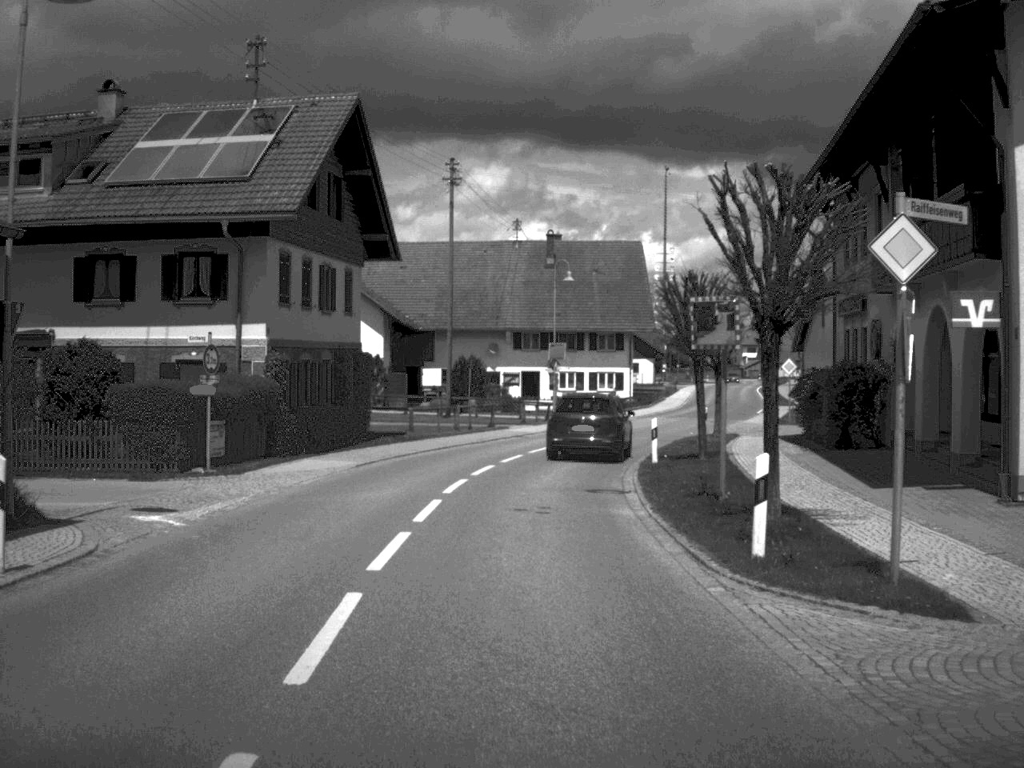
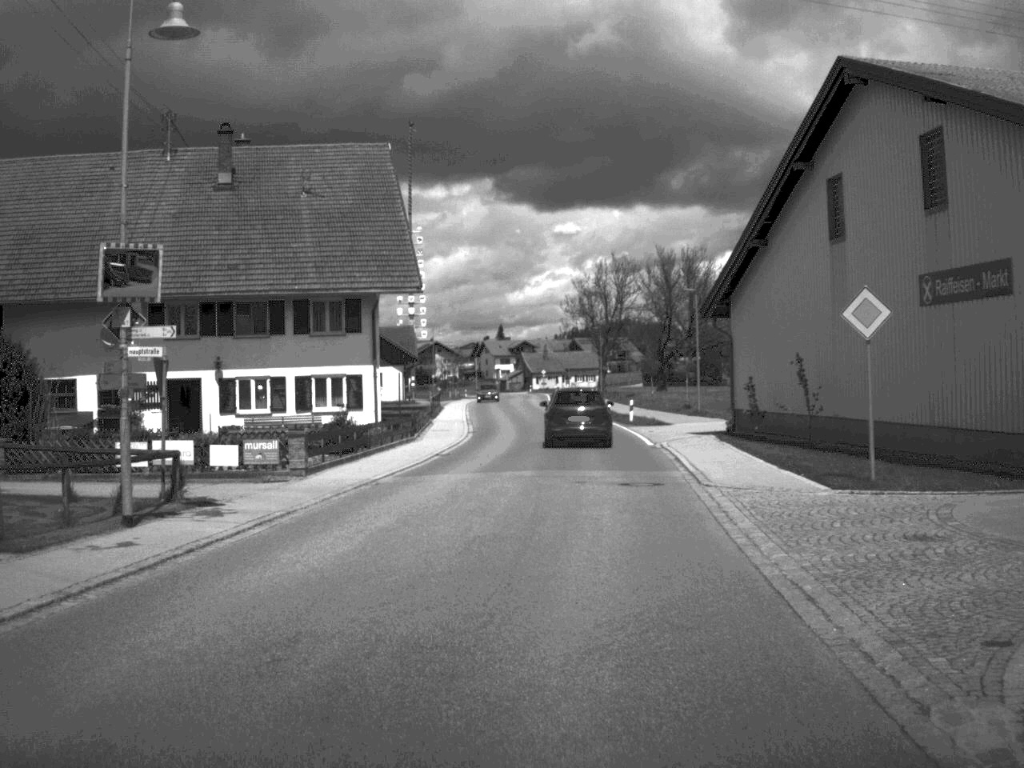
(+2.6, +39.7) m; +12°
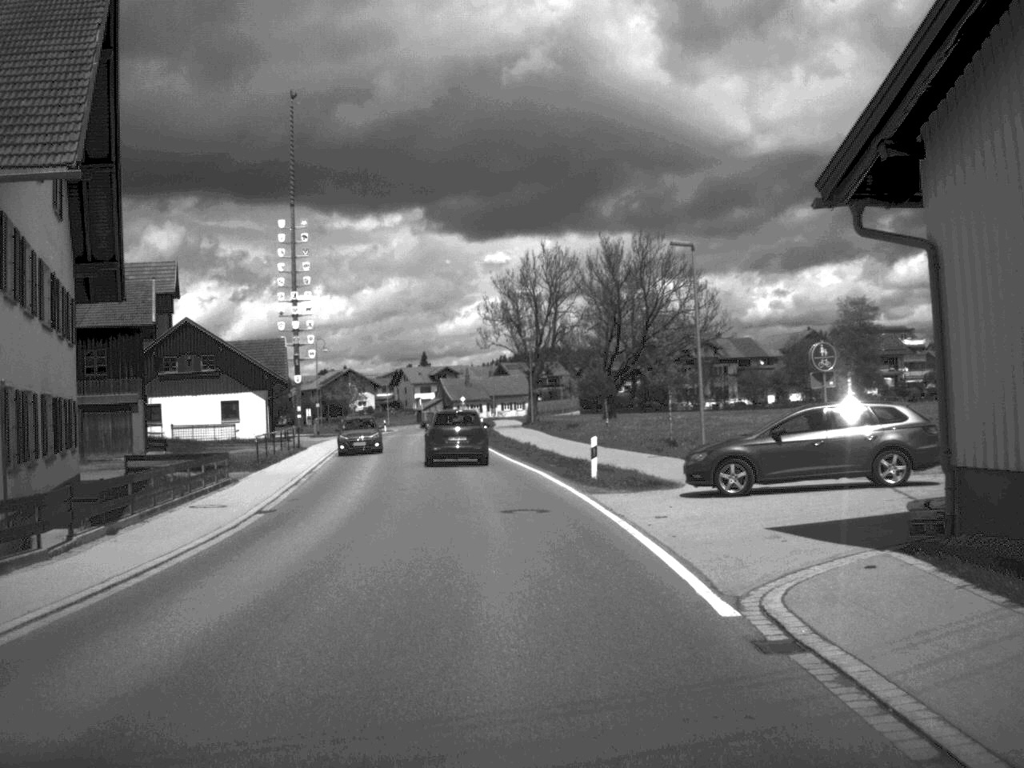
(+1.2, +25.8) m; +3°
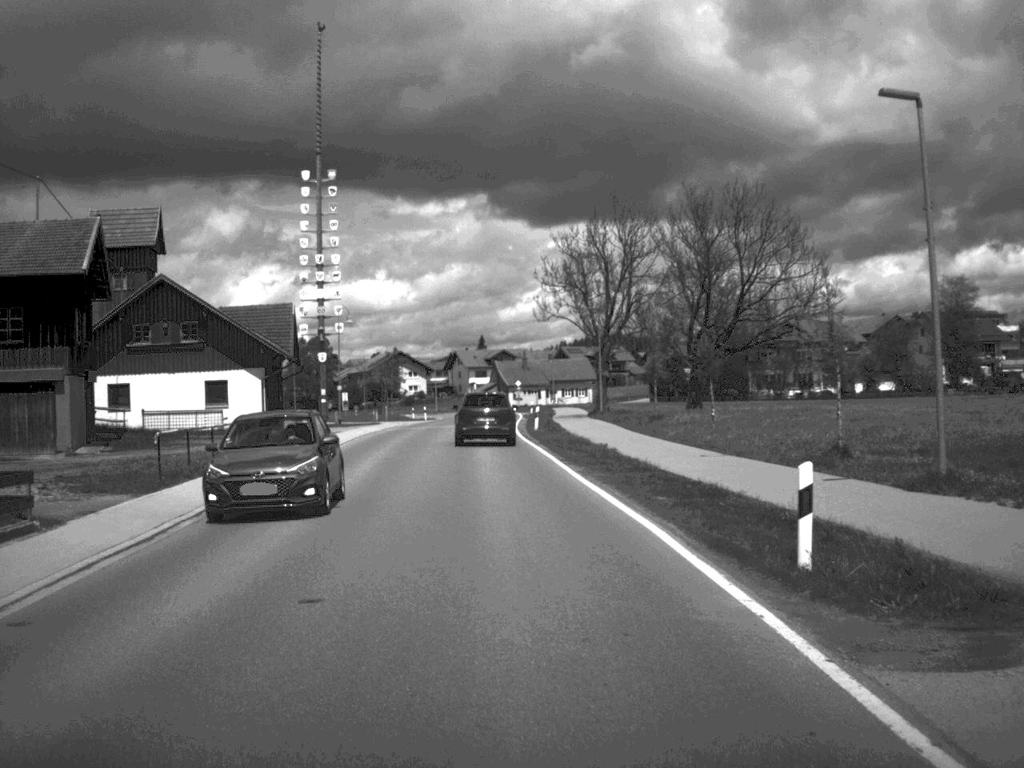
(-0.4, +16.6) m; -3°
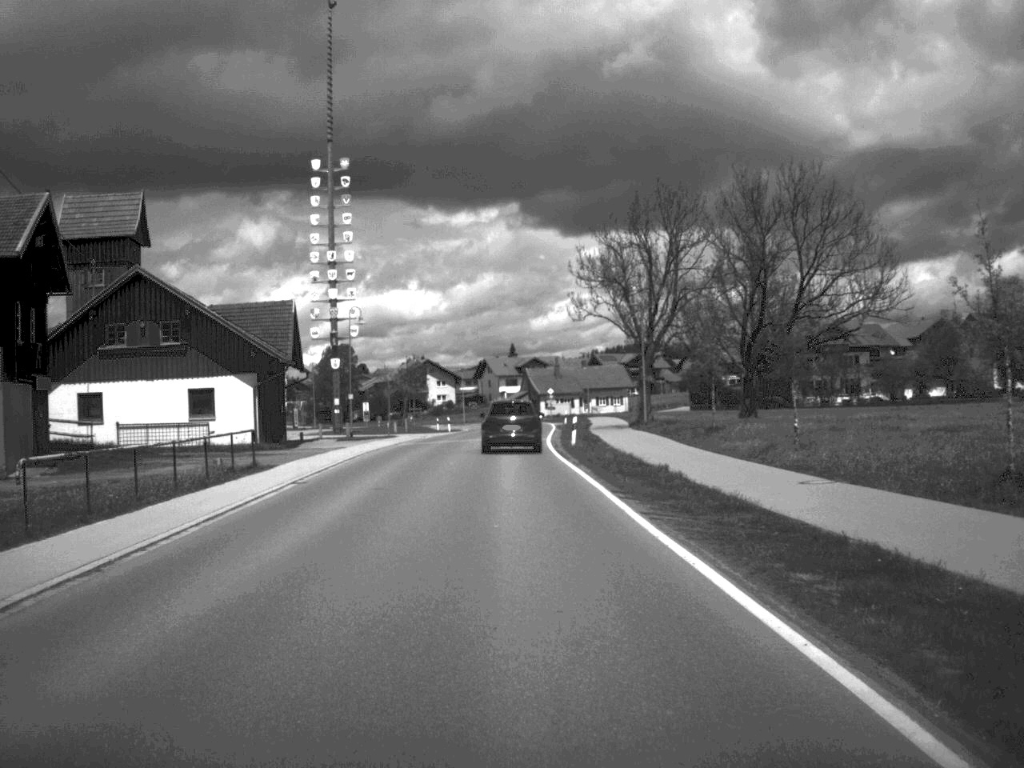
(-0.1, +8.2) m; -1°
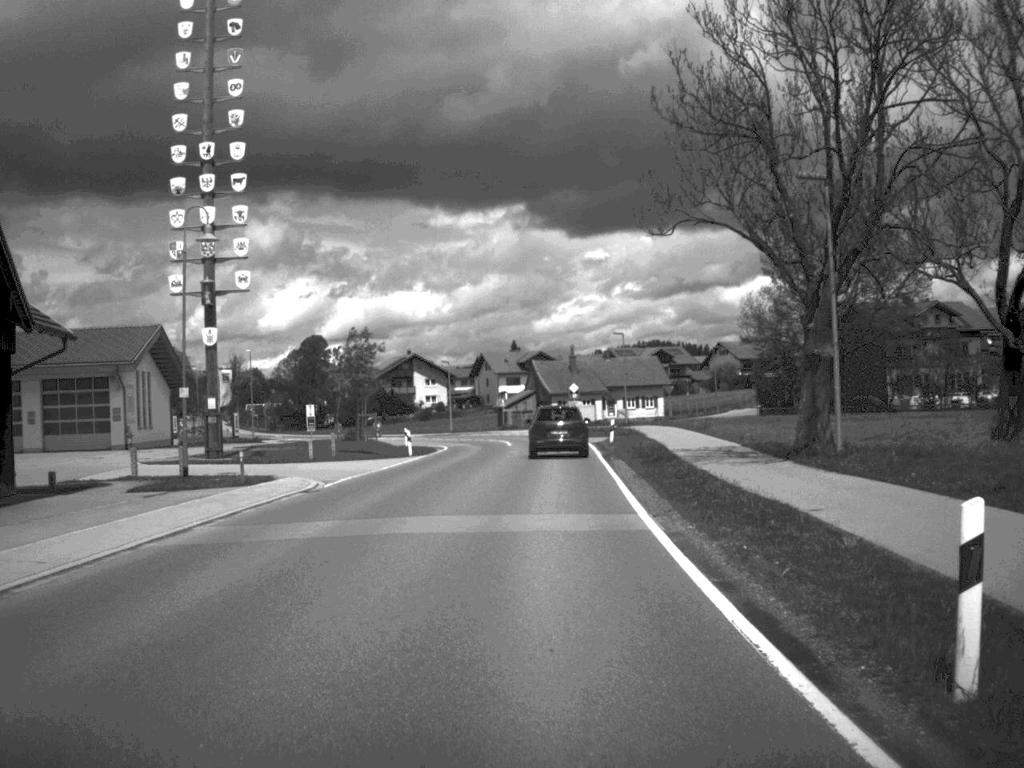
(-0.7, +36.2) m; 0°
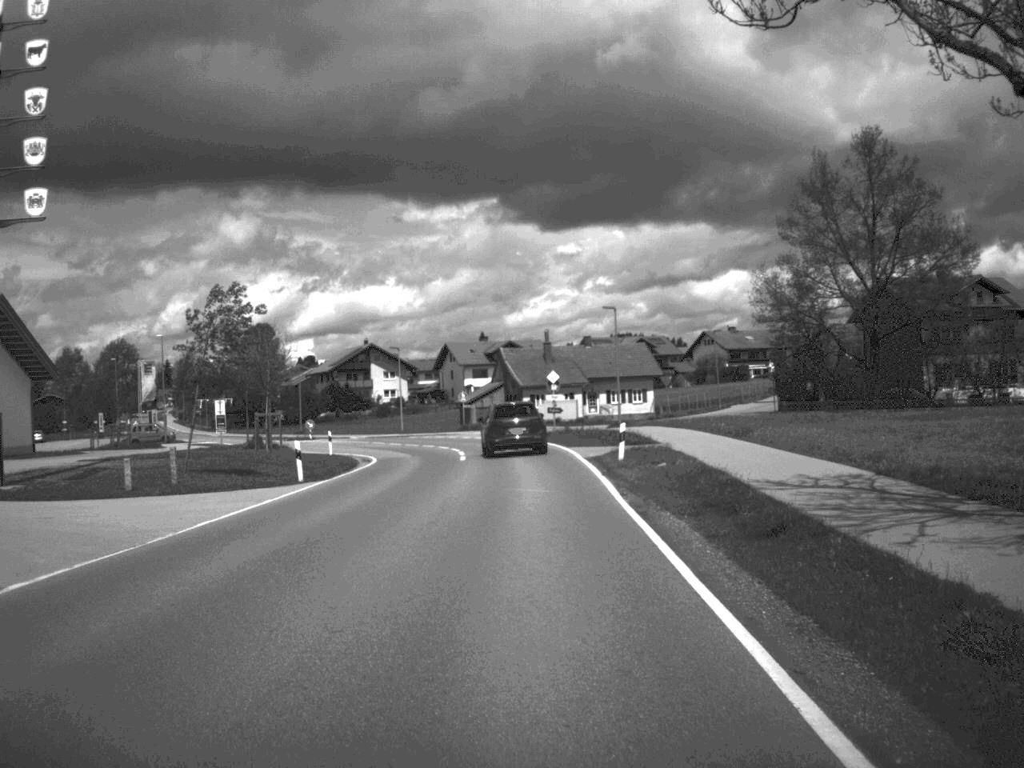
(+0.2, +18.5) m; +1°
